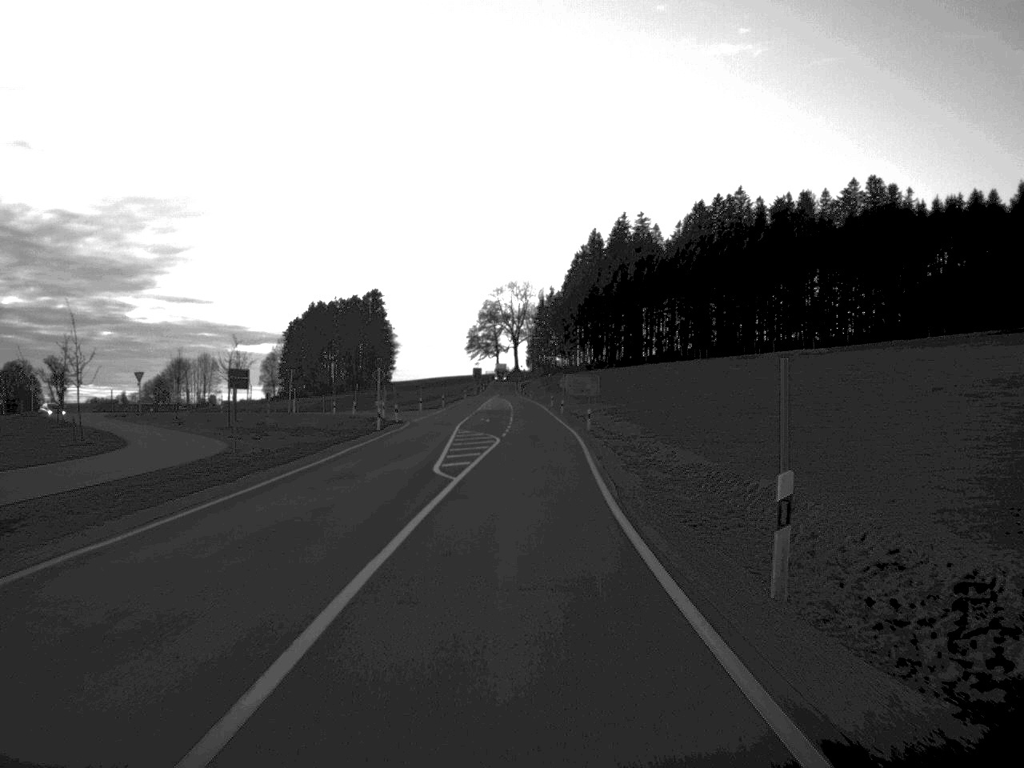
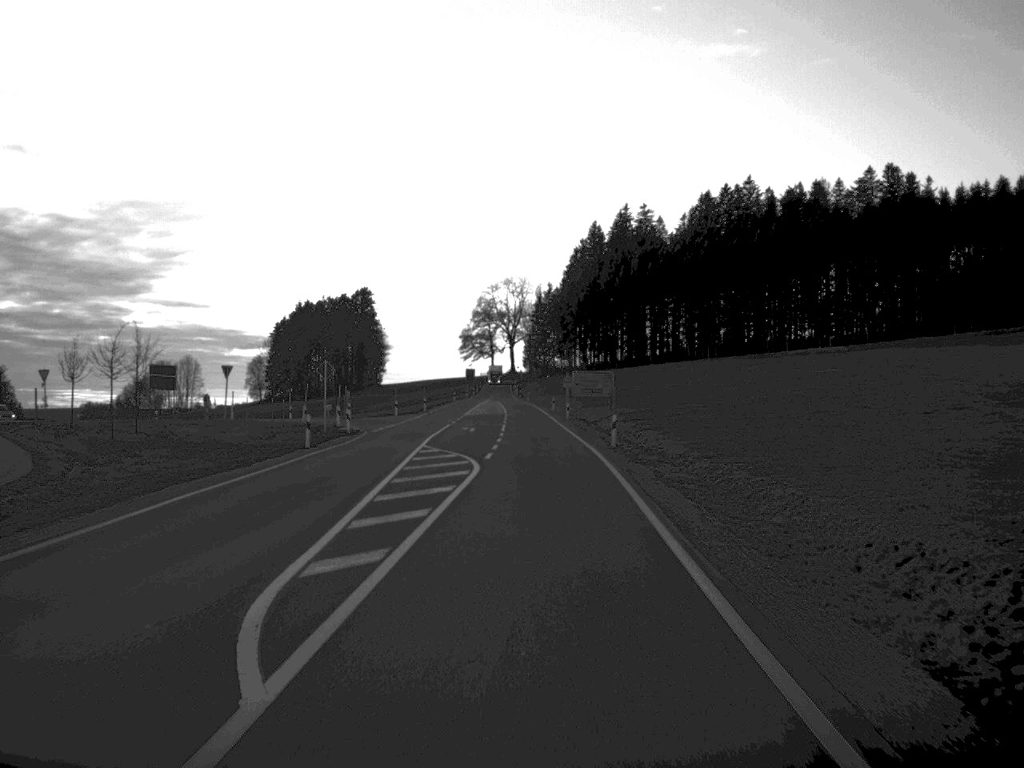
(0.0, +18.8) m; 0°
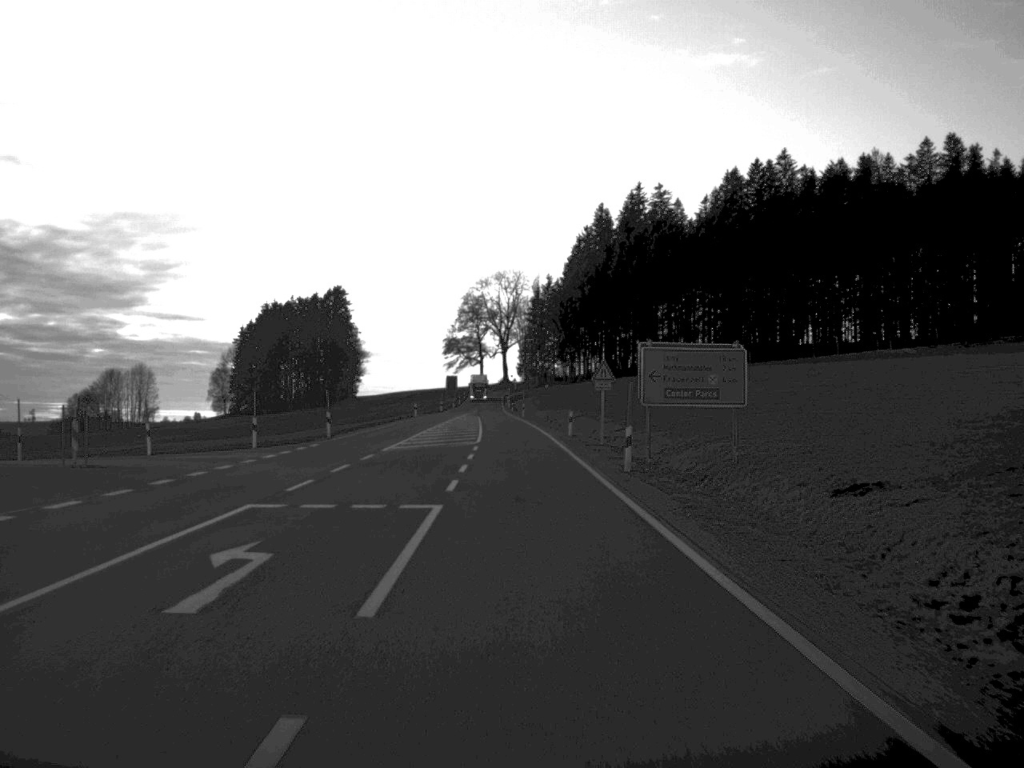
(+0.1, +47.8) m; 0°
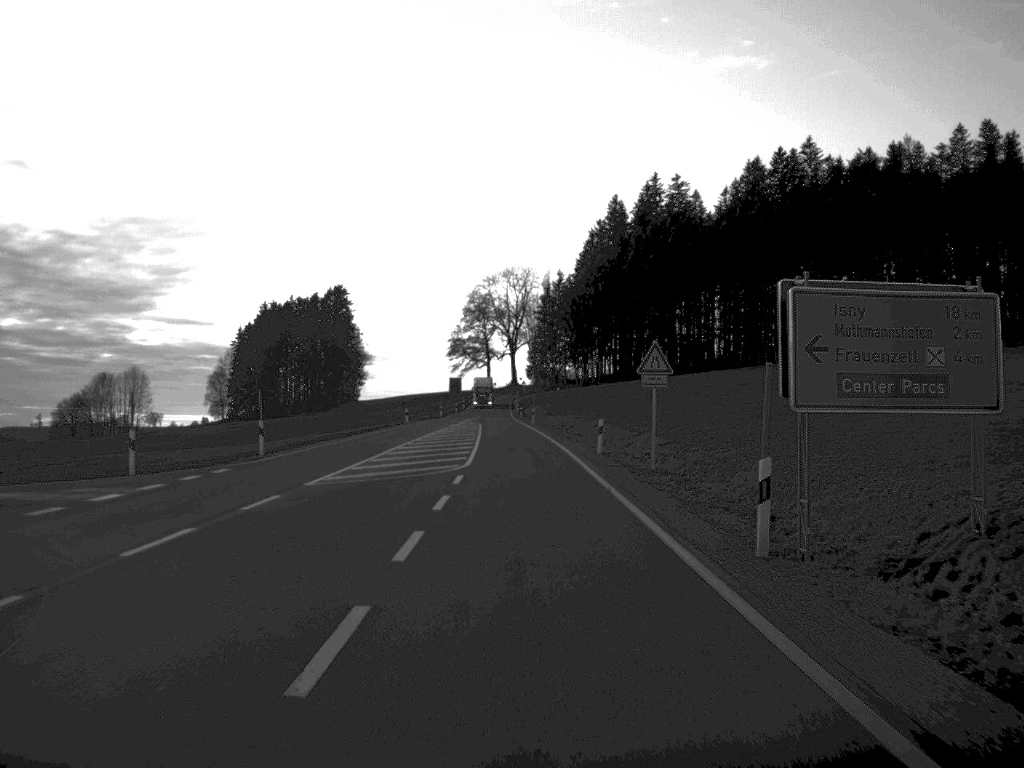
(-0.1, +15.6) m; 0°
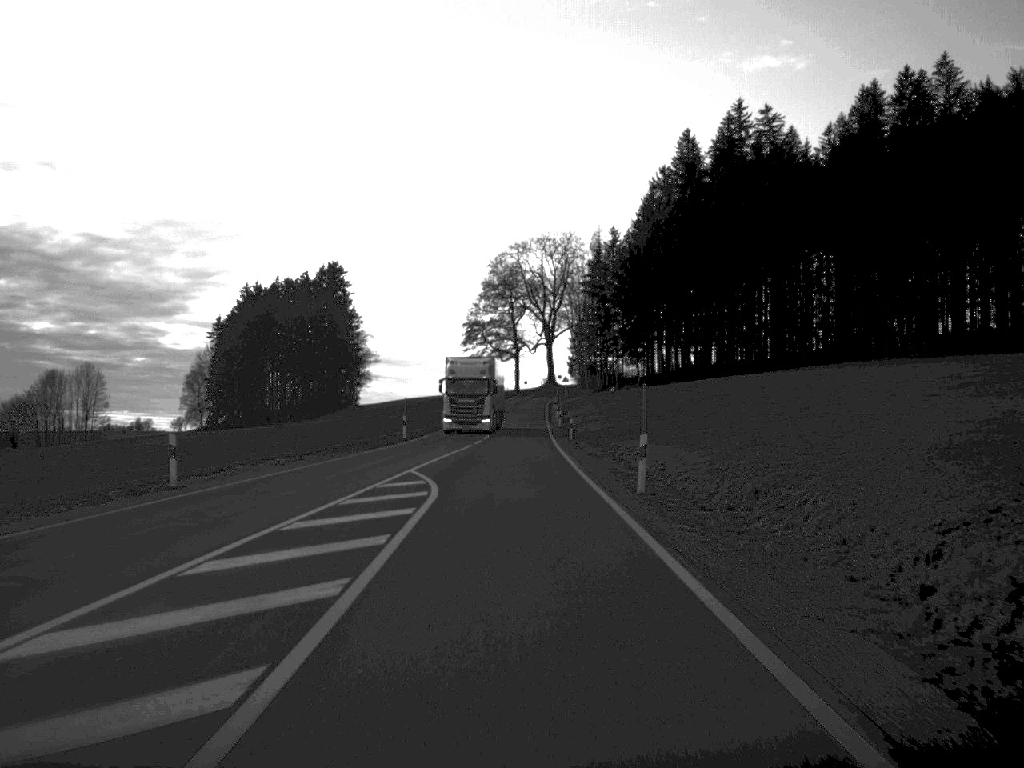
(-1.0, +64.9) m; -2°
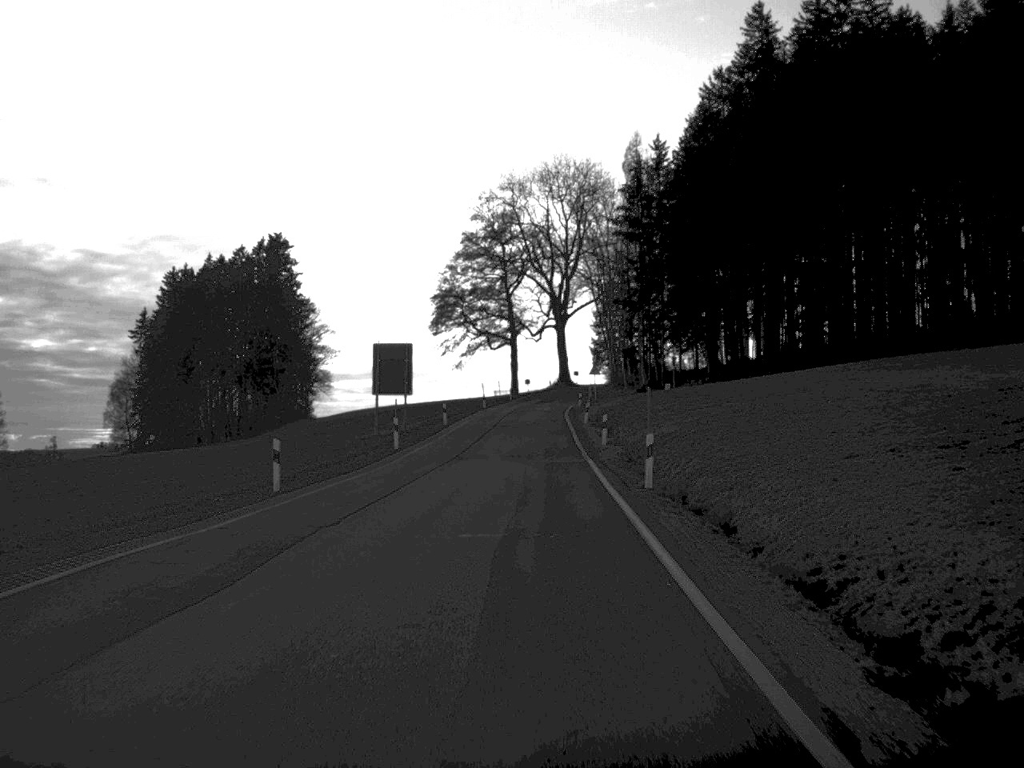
(-0.1, +62.6) m; 0°
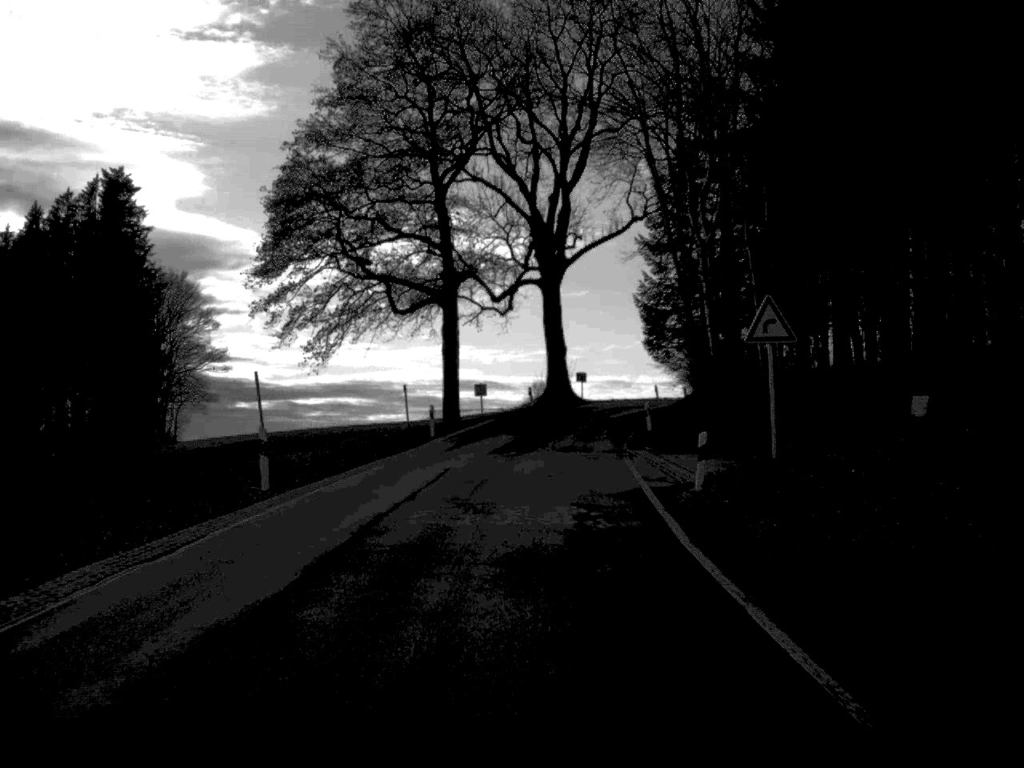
(+0.6, +71.4) m; +2°
